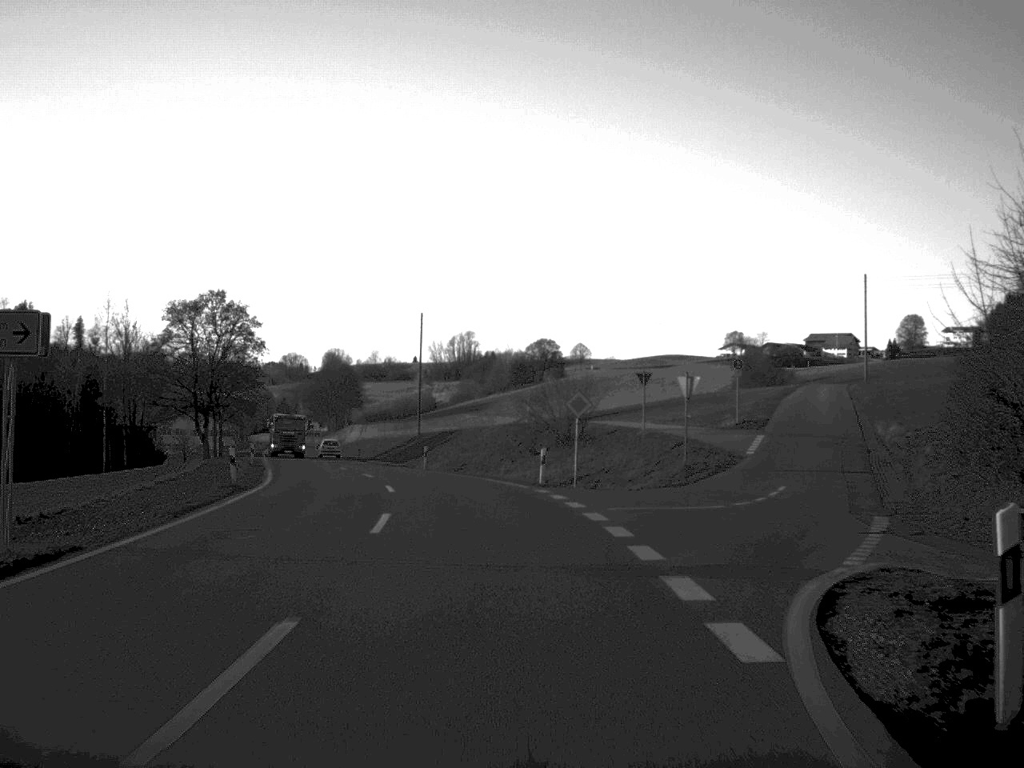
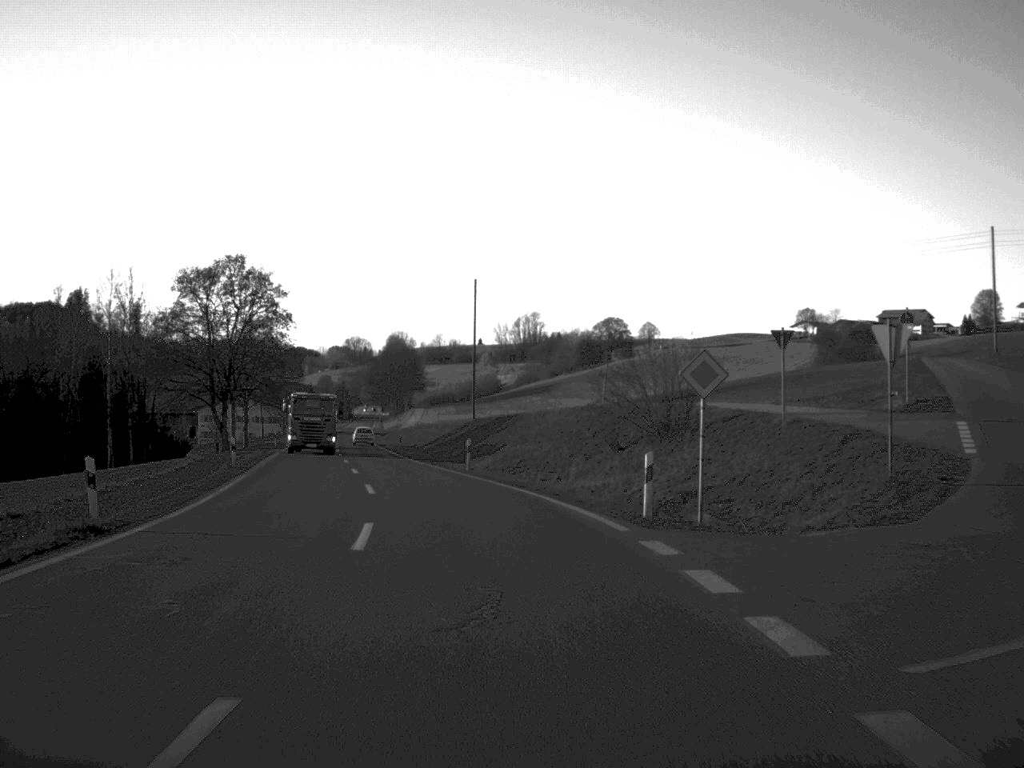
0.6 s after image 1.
(-0.4, +15.0) m; -3°
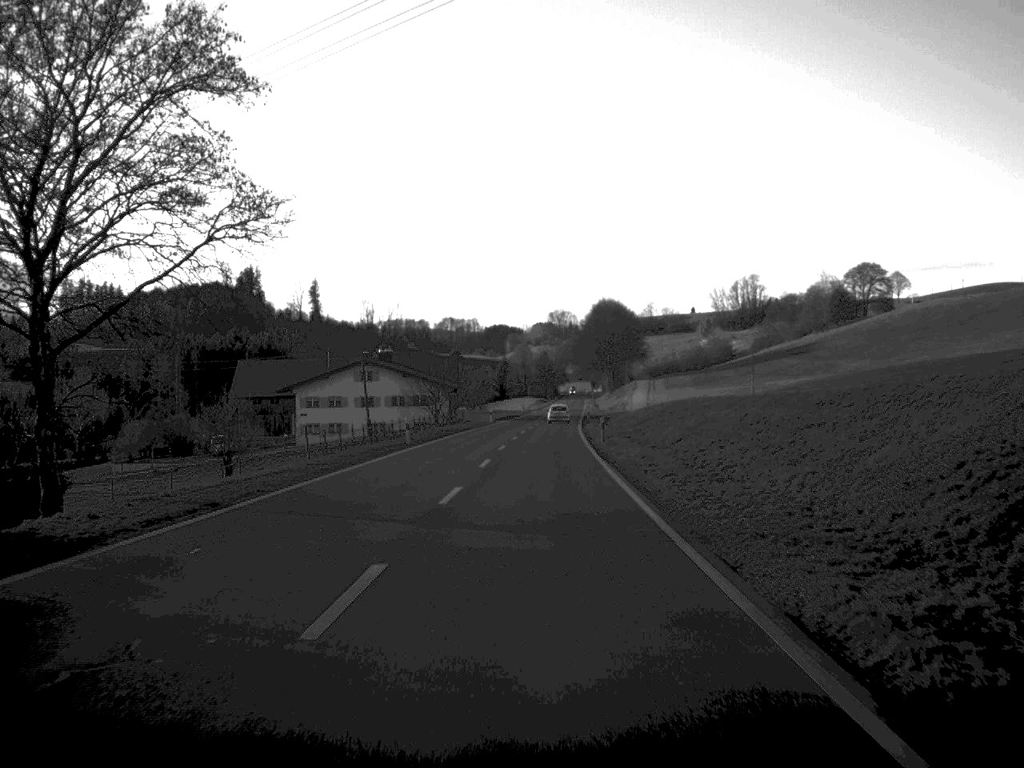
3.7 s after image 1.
(-9.8, +77.3) m; -9°
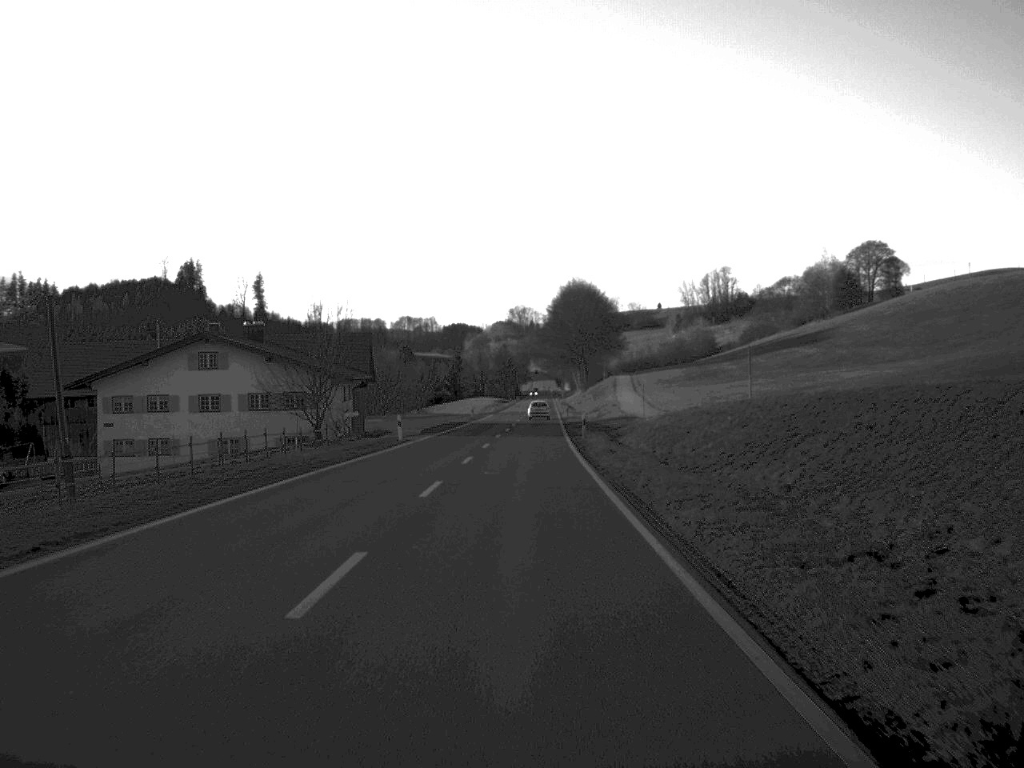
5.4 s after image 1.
(+0.8, +46.7) m; +2°
